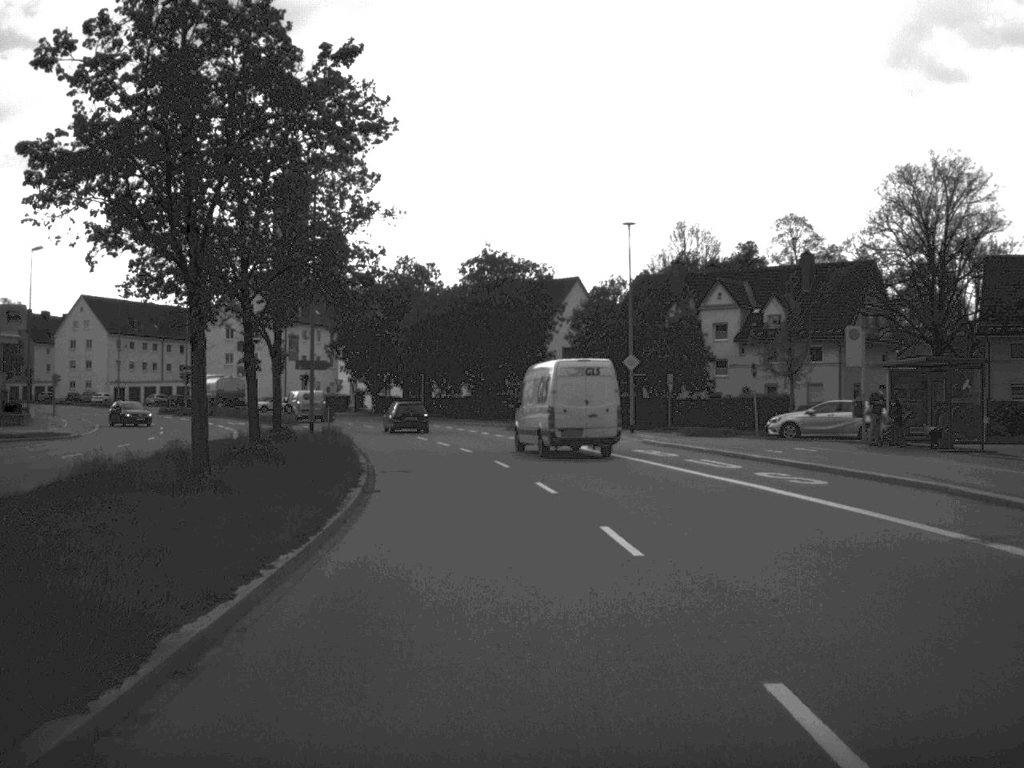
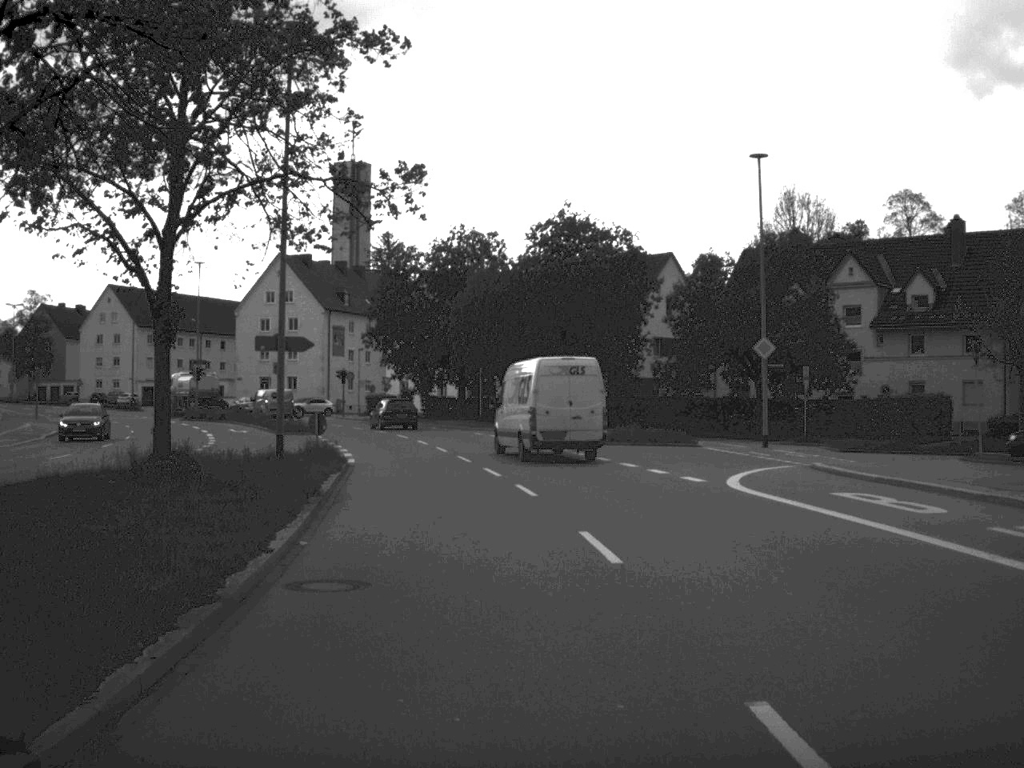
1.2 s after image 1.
(-0.5, +17.9) m; -3°
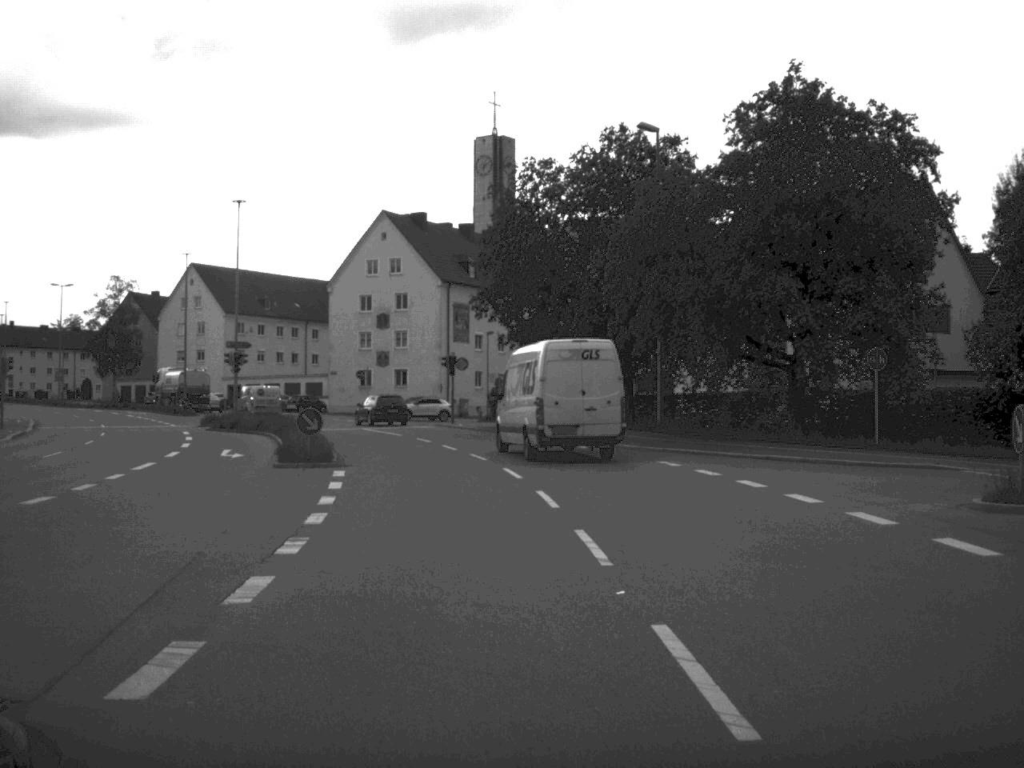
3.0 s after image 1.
(-1.6, +27.1) m; -7°
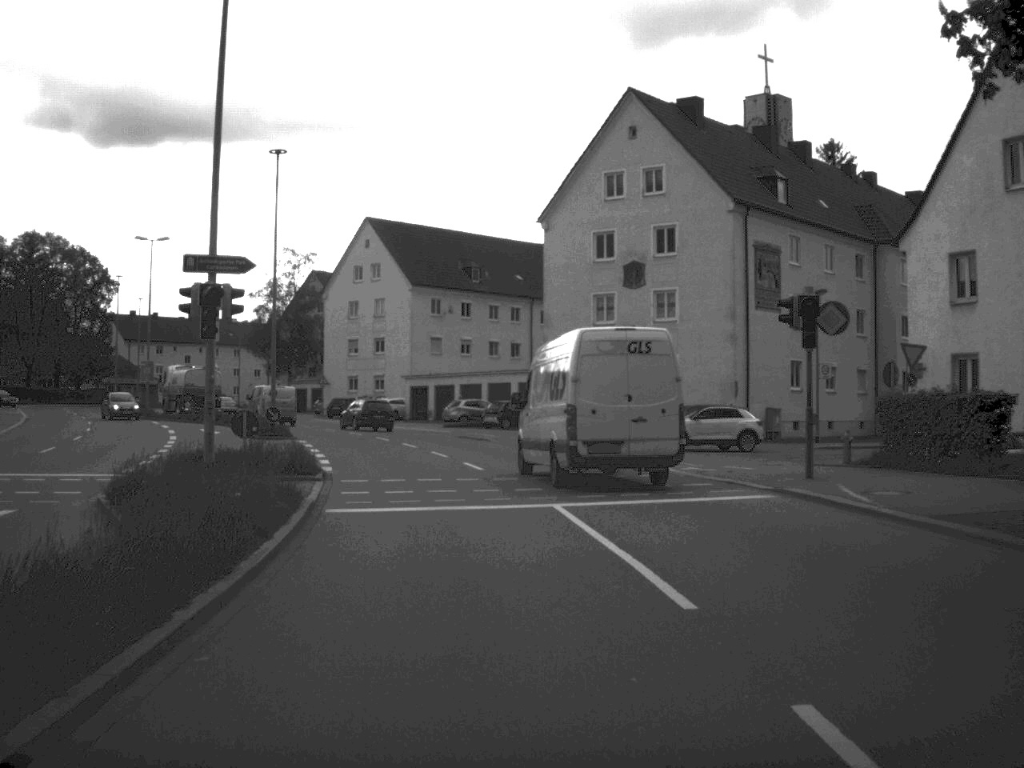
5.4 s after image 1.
(-3.6, +37.1) m; -12°
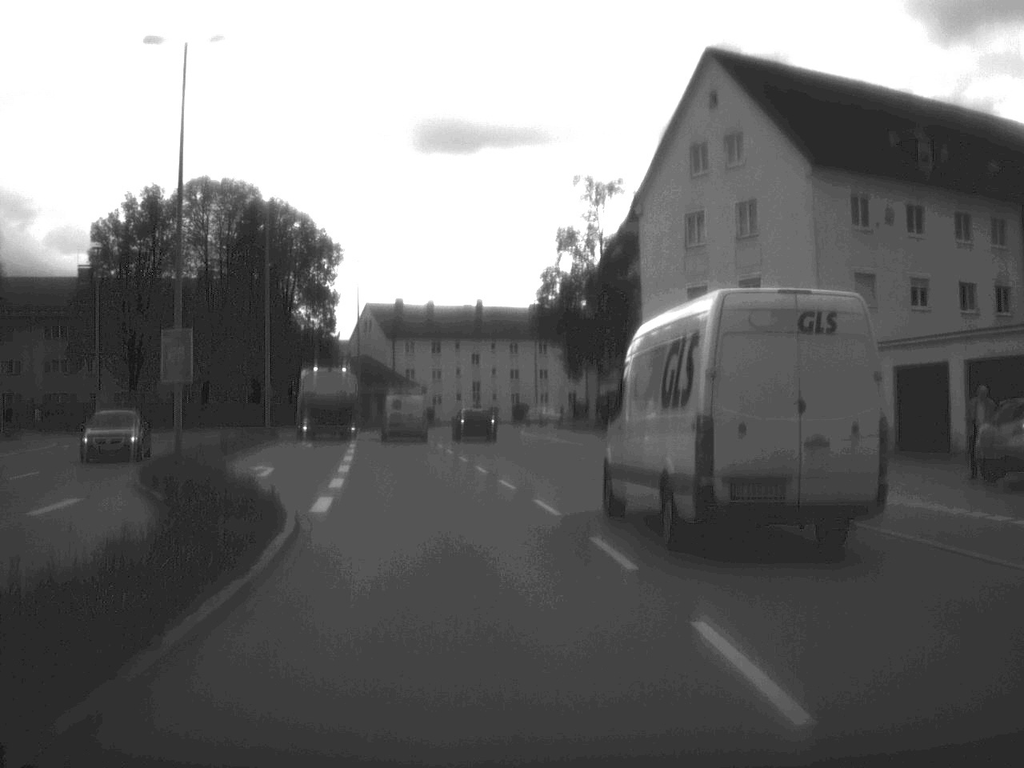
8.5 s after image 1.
(-6.0, +44.9) m; -16°
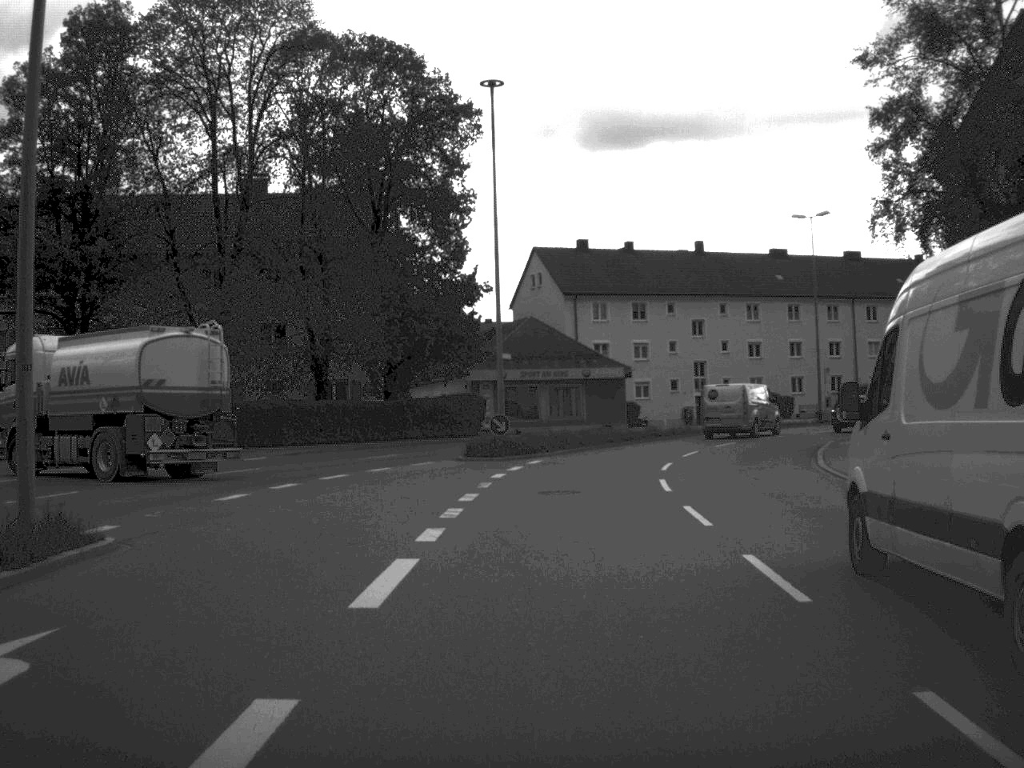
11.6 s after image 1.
(-4.4, +43.3) m; -8°
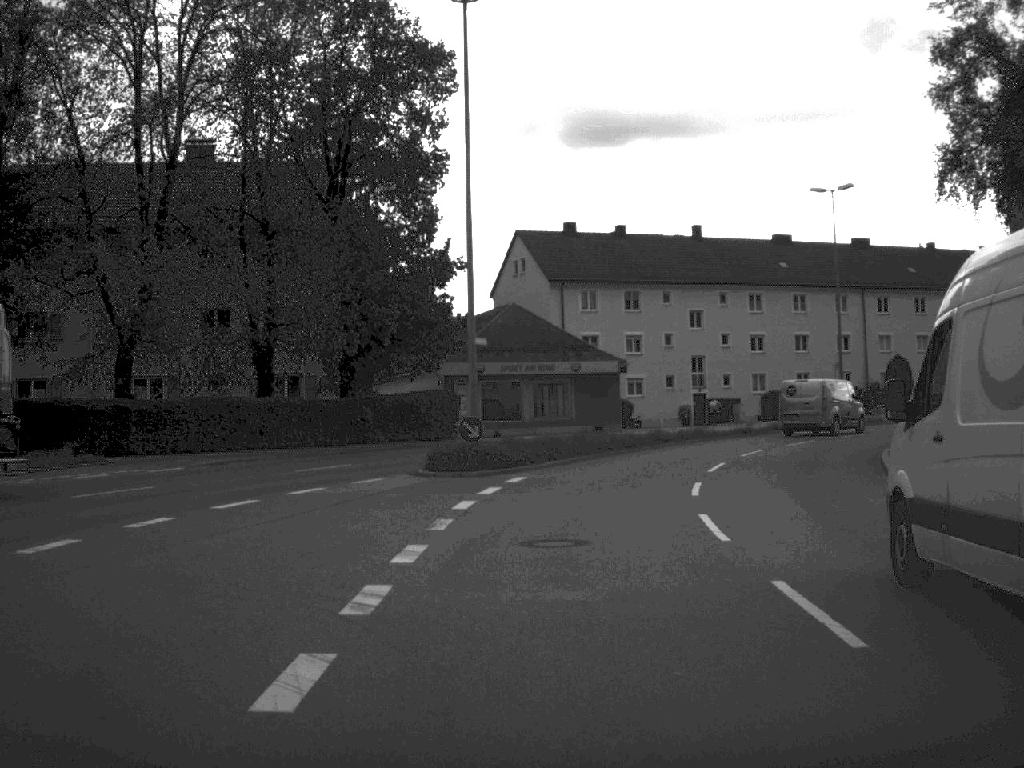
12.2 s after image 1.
(0.0, +7.7) m; +1°
